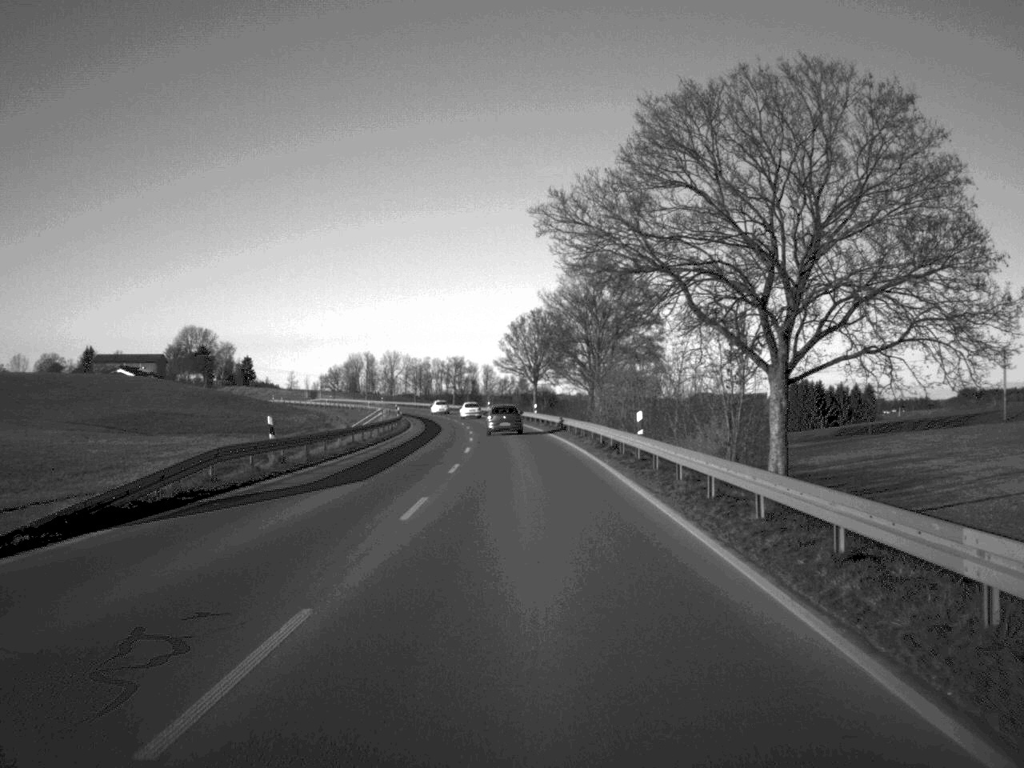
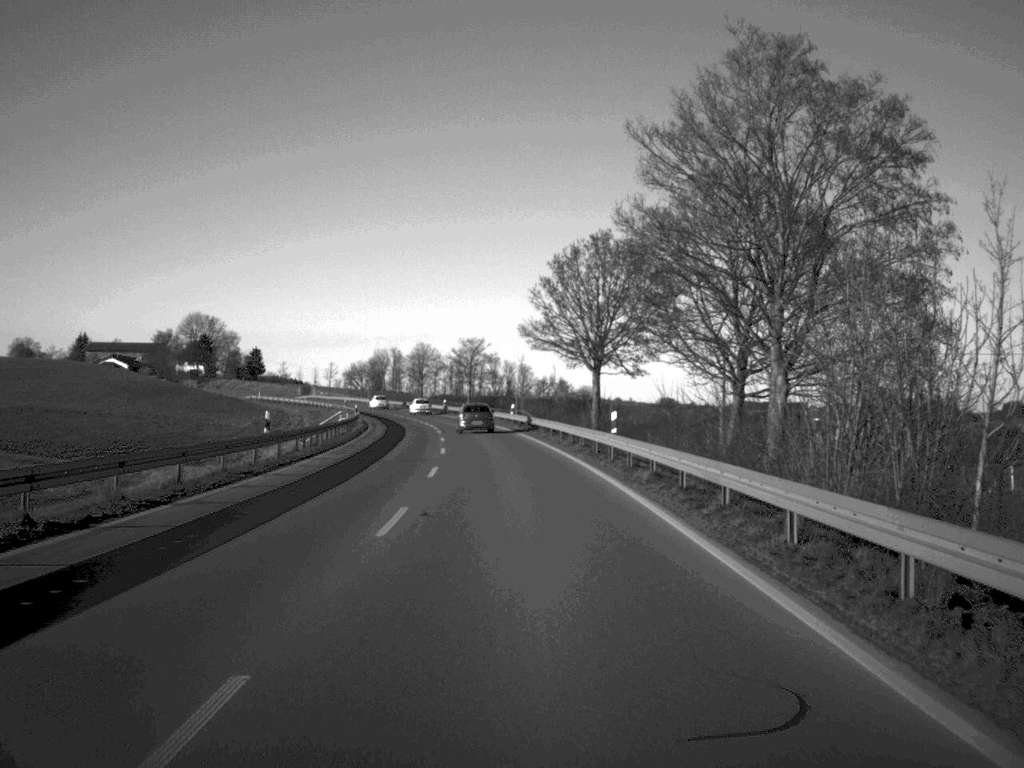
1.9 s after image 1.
(-0.6, +50.0) m; -2°
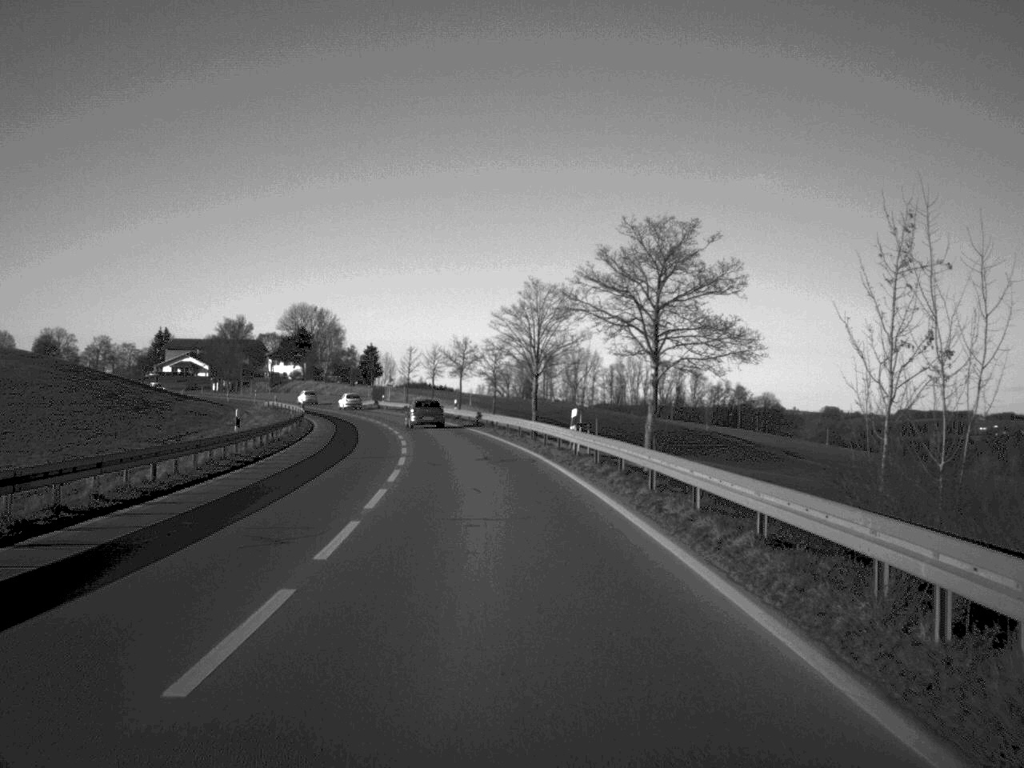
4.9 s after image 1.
(-4.2, +79.8) m; -7°
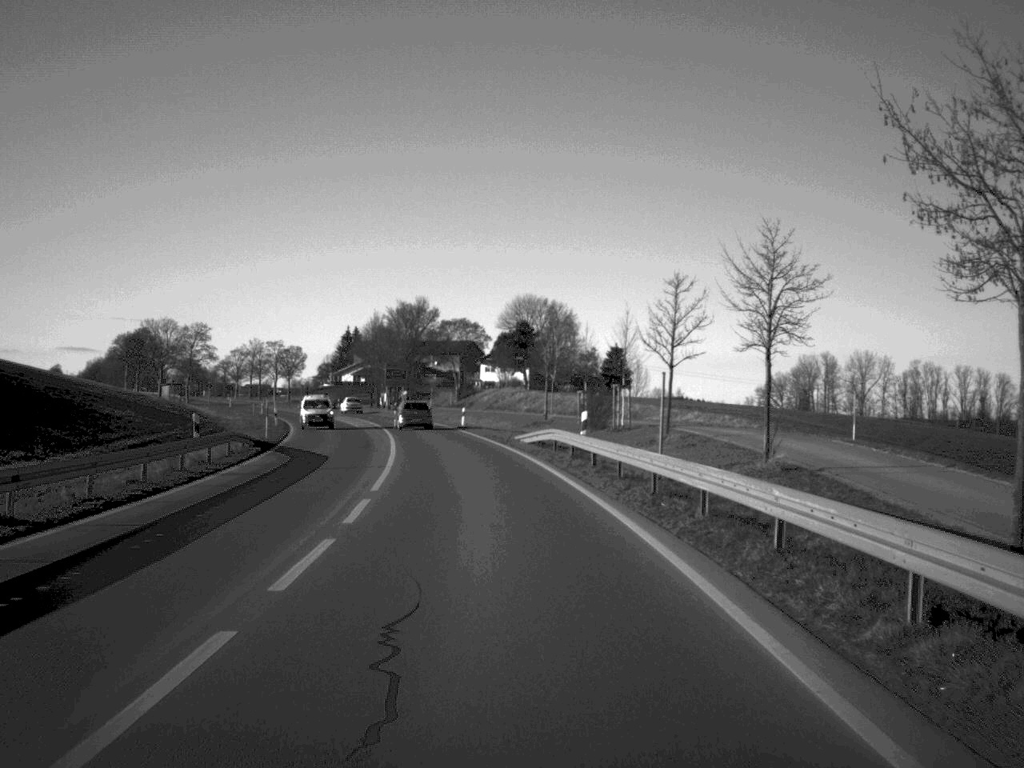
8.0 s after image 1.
(-7.6, +79.5) m; -11°
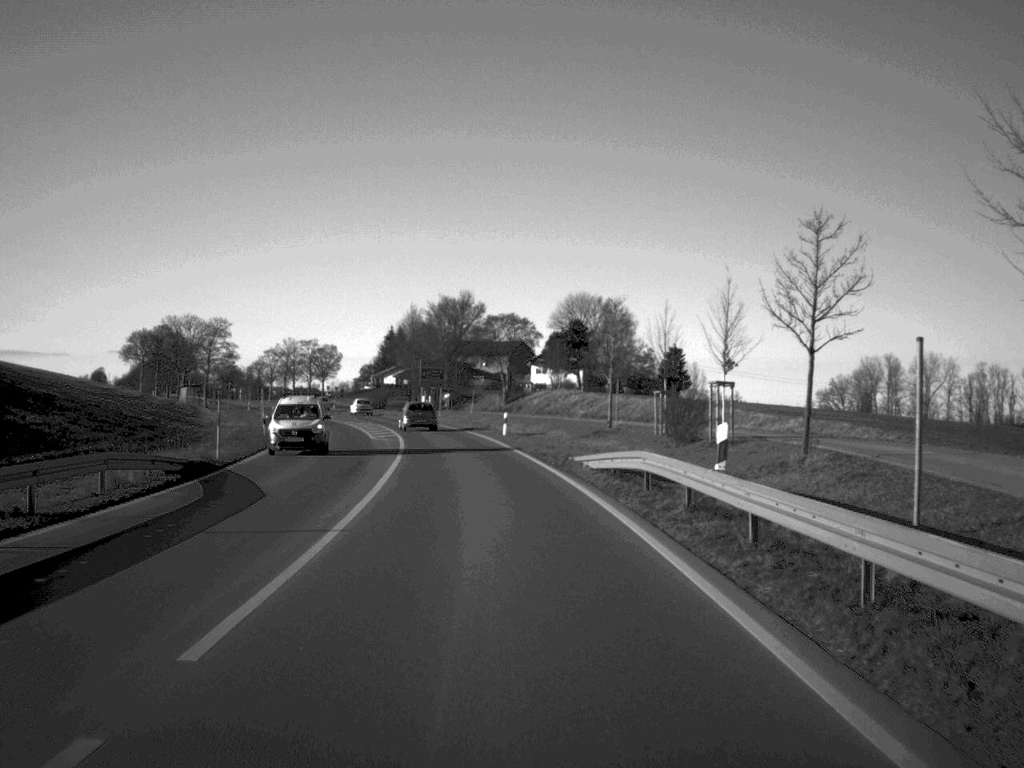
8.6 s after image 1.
(-0.3, +15.0) m; -2°
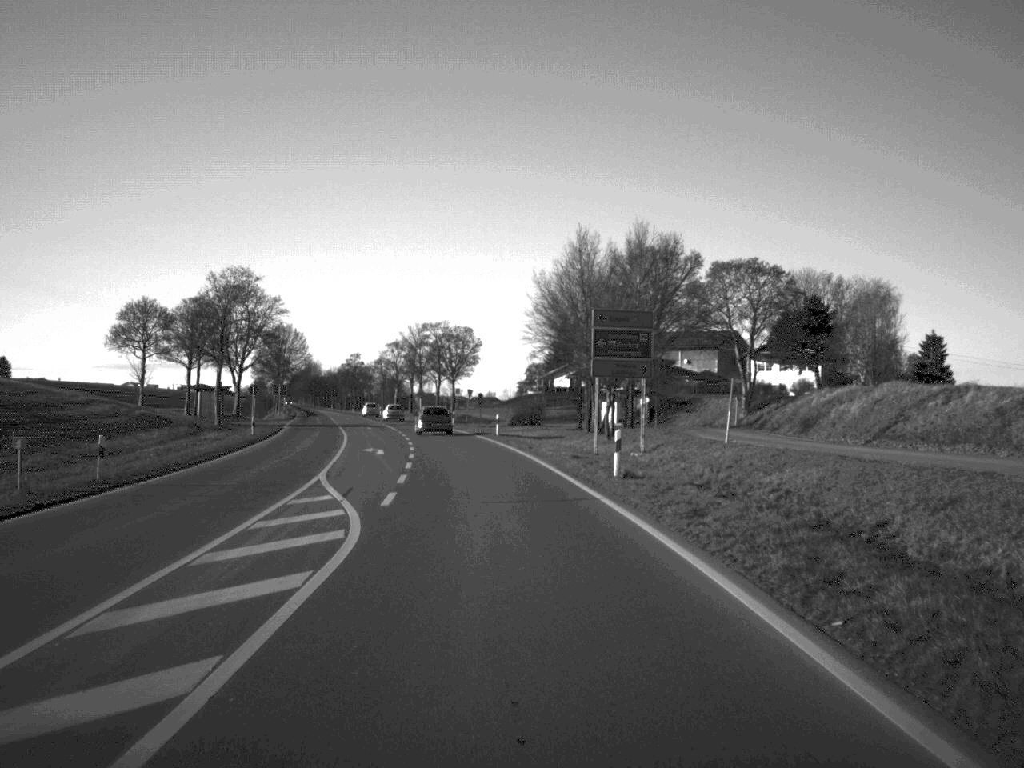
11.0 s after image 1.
(-4.6, +61.1) m; -8°
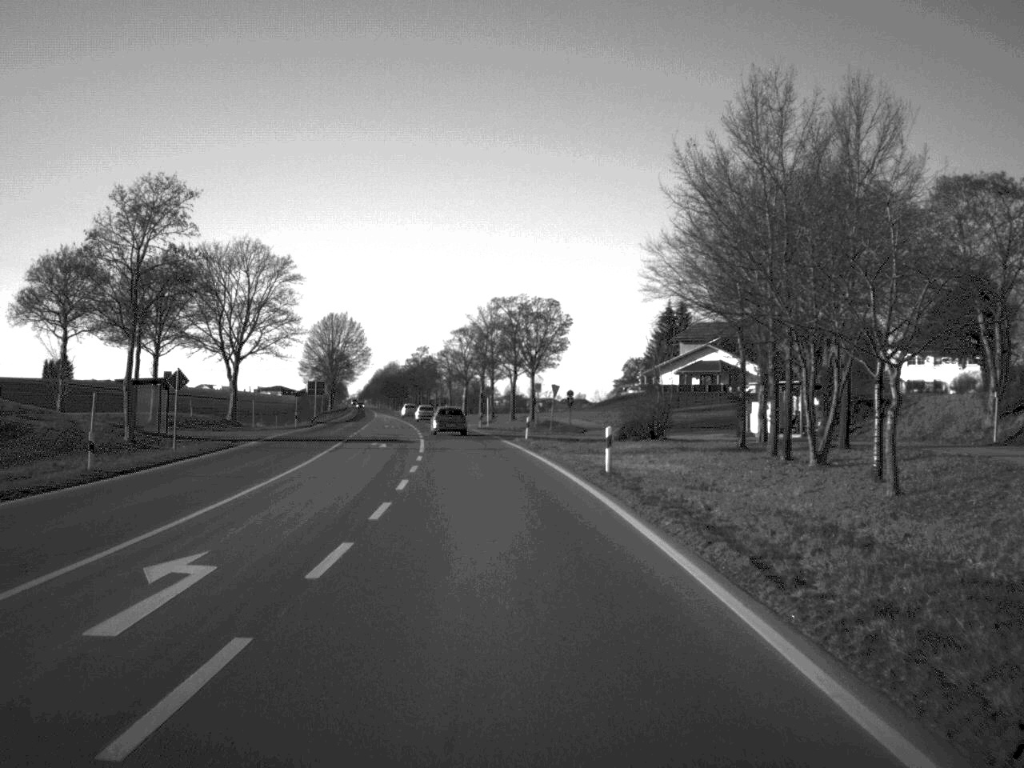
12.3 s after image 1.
(-1.2, +32.6) m; -4°
